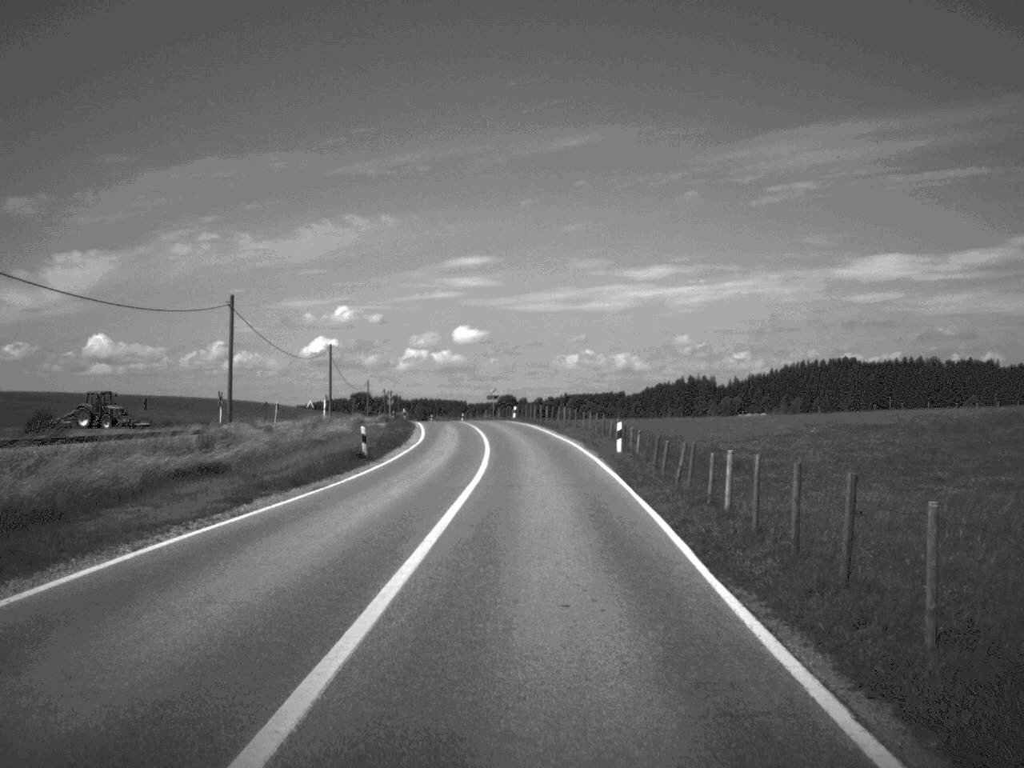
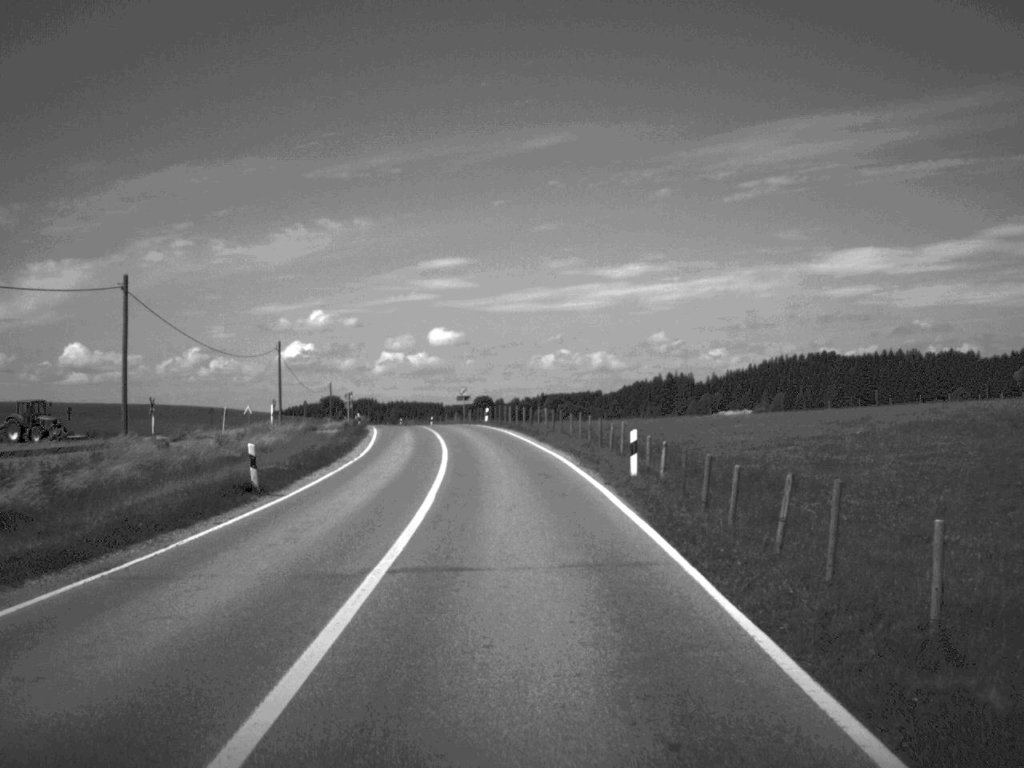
(+0.1, +11.7) m; +1°
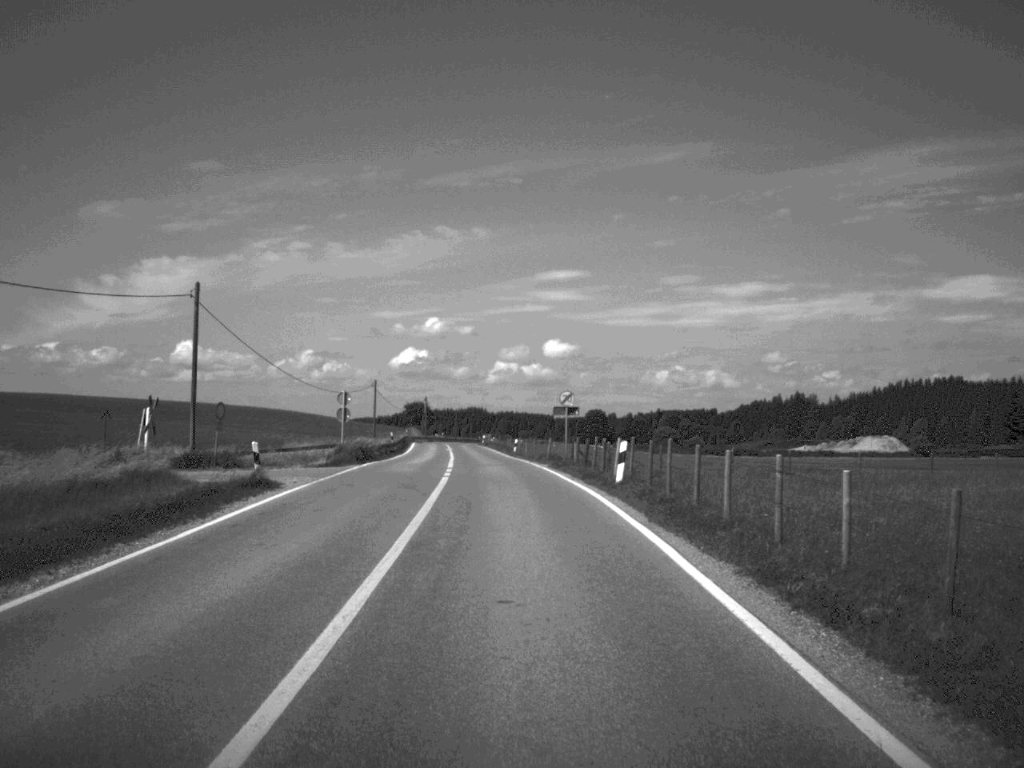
(-2.0, +47.6) m; -5°
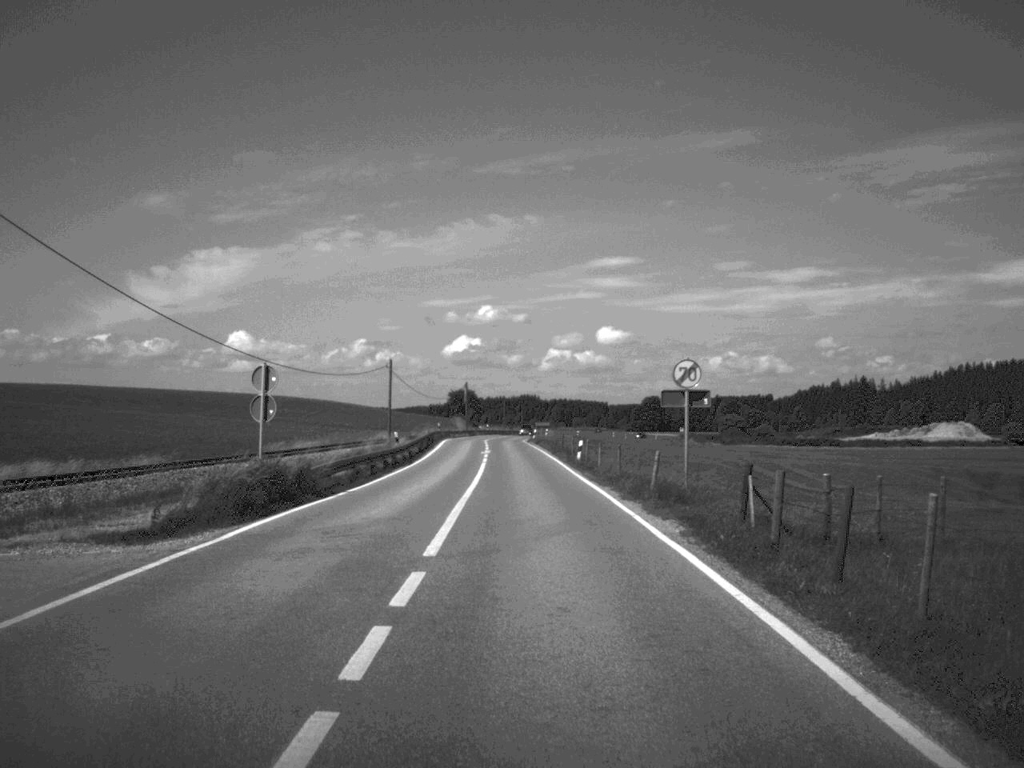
(-0.6, +24.3) m; -2°
